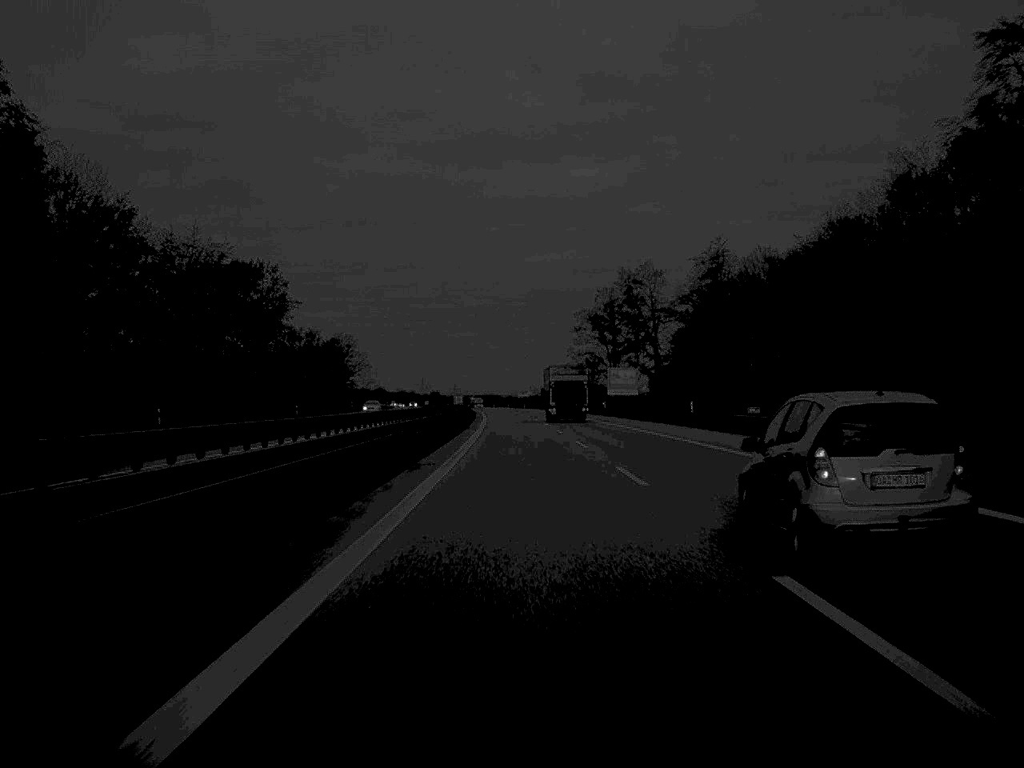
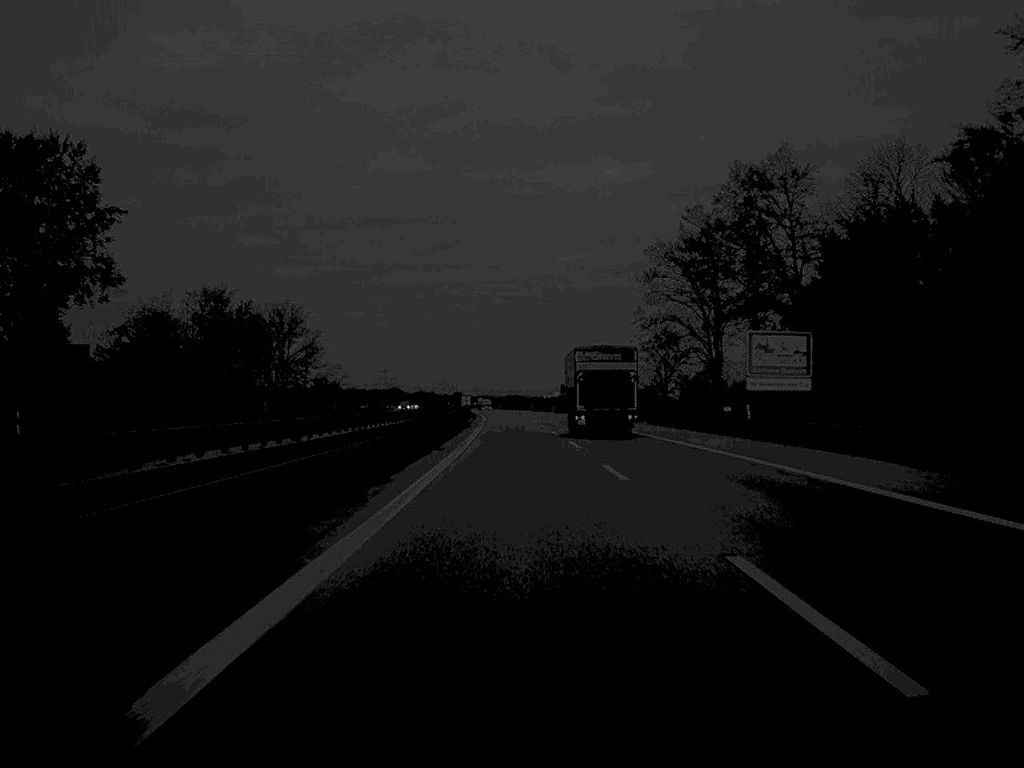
(-0.6, +69.0) m; -1°
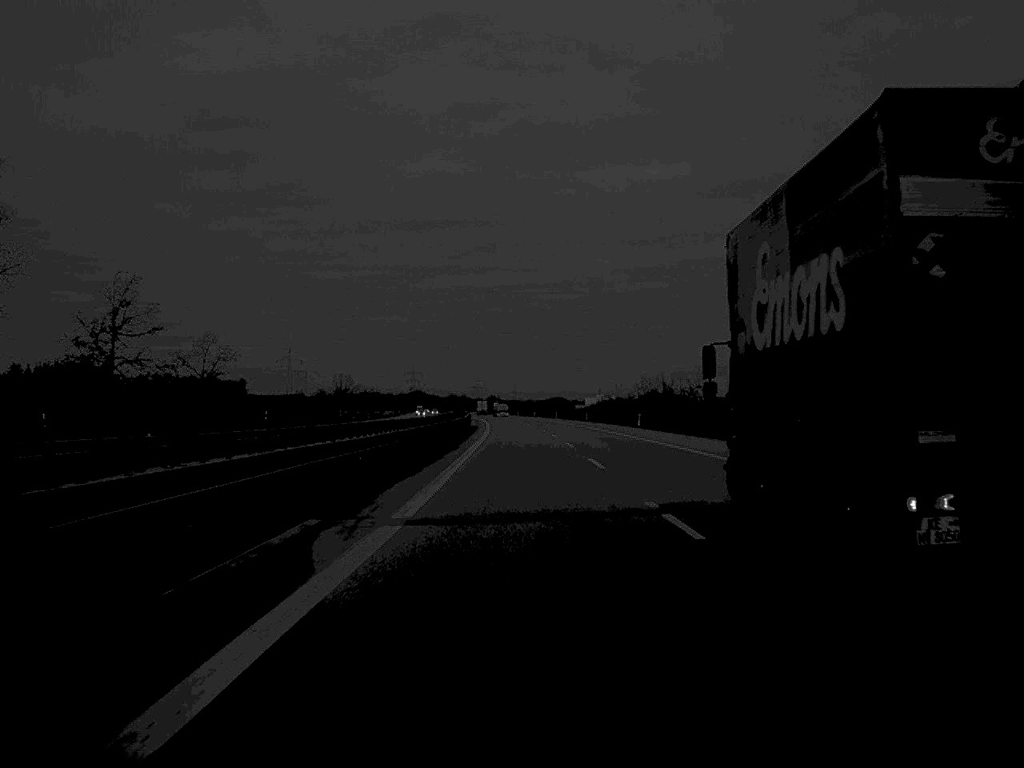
(-1.5, +98.4) m; -2°
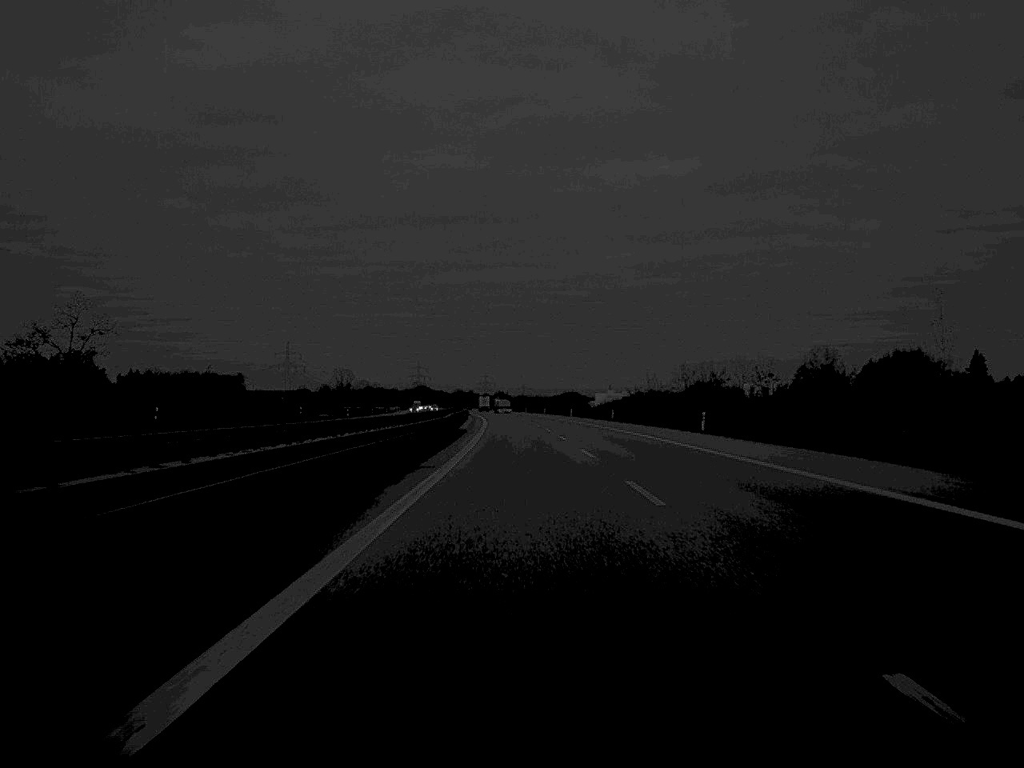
(-0.1, +31.7) m; 0°
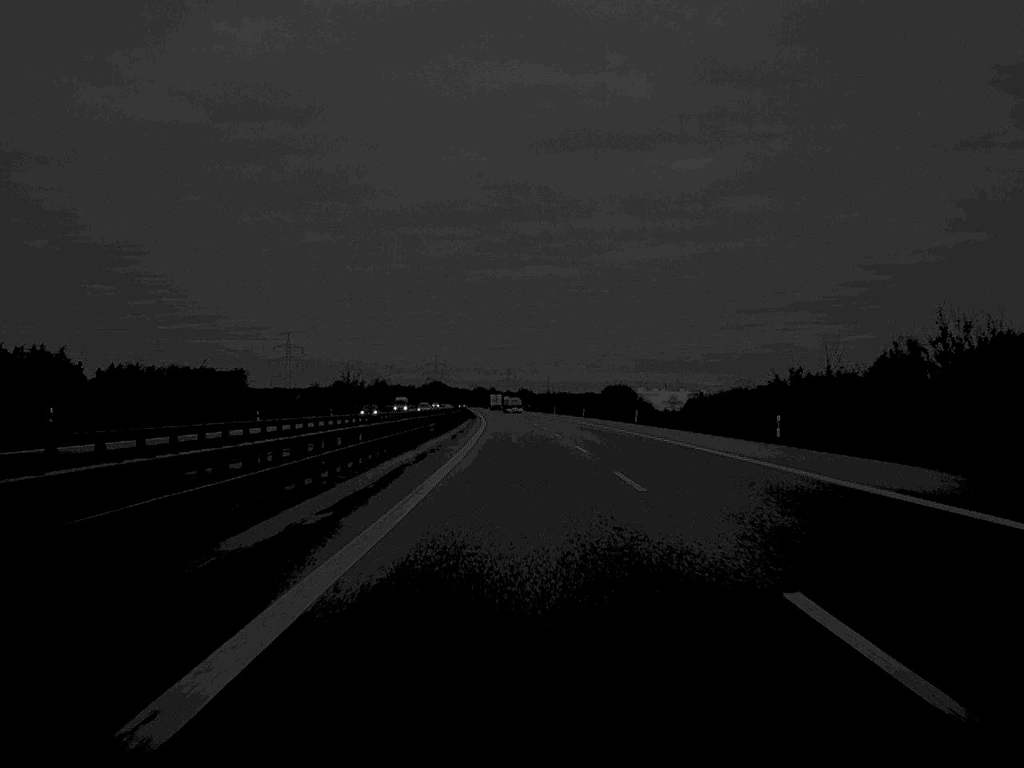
(-0.7, +68.0) m; -1°
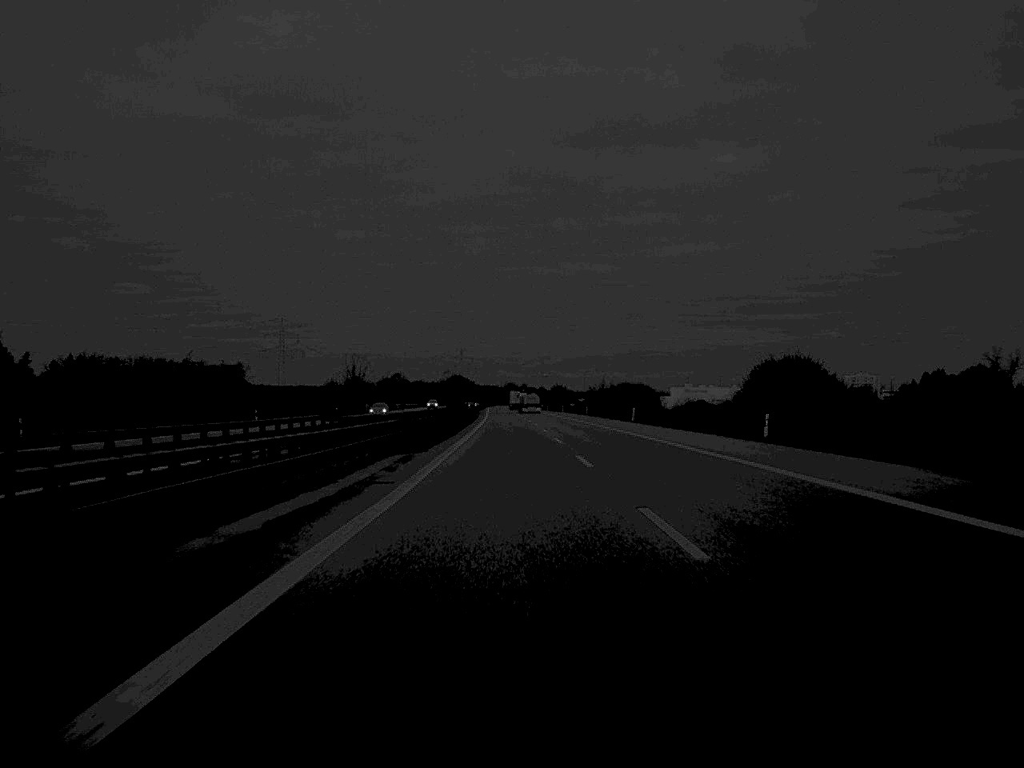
(-1.3, +98.2) m; -2°
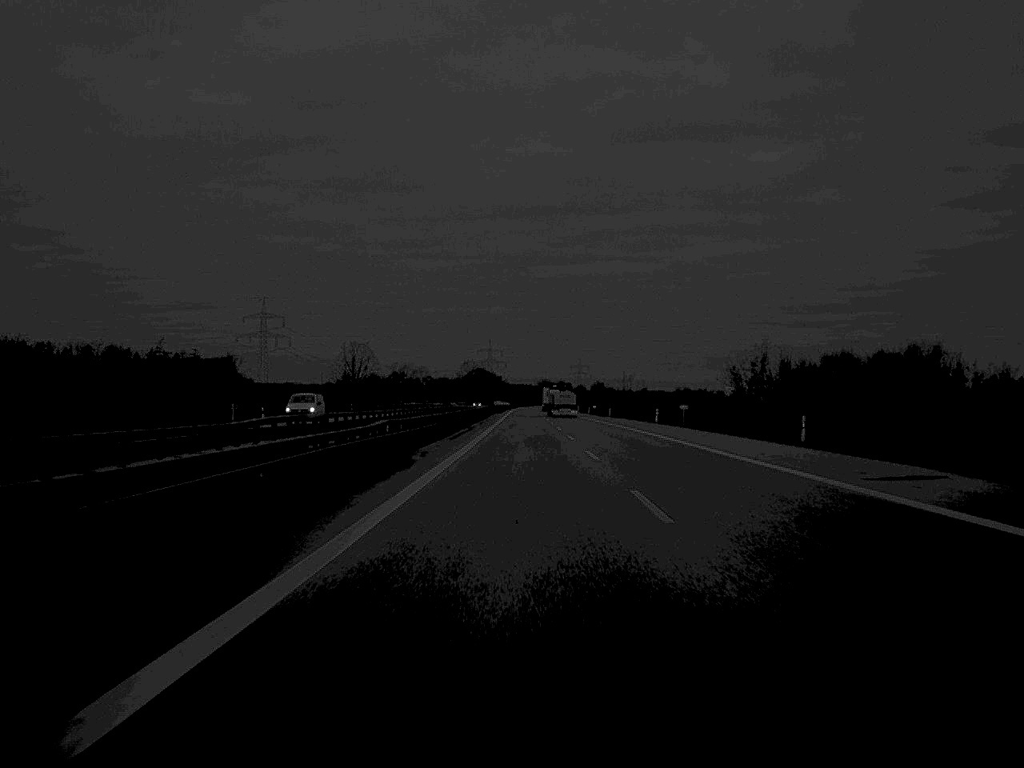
(-1.4, +102.7) m; -2°
